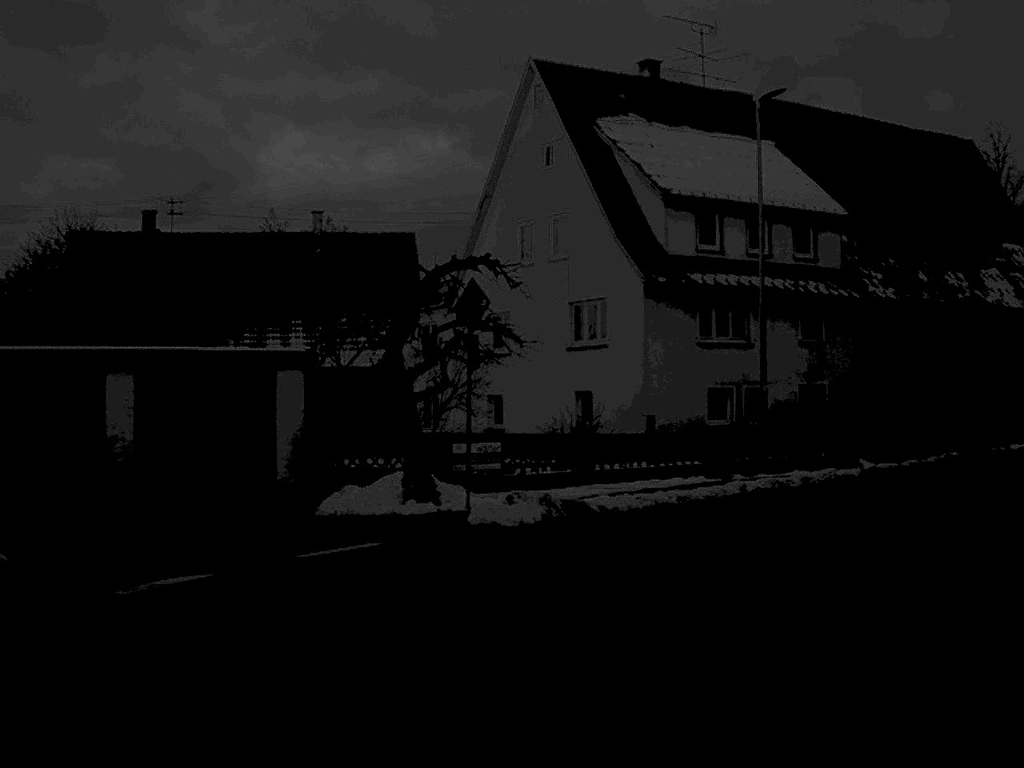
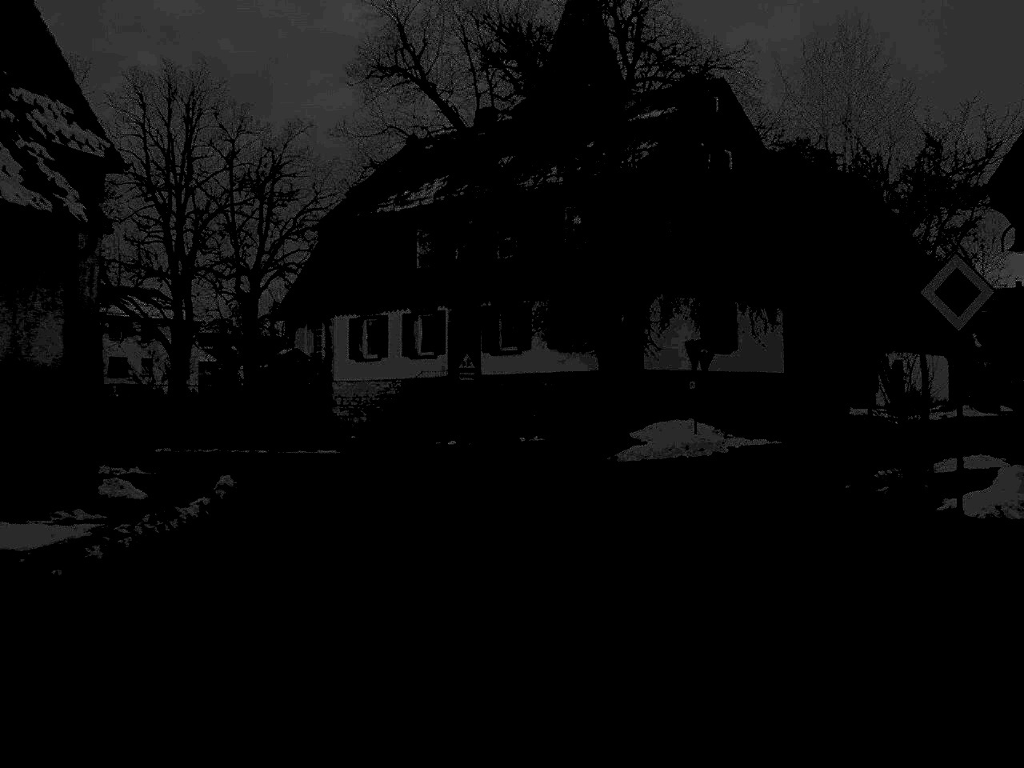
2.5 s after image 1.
(+8.7, +21.5) m; +41°
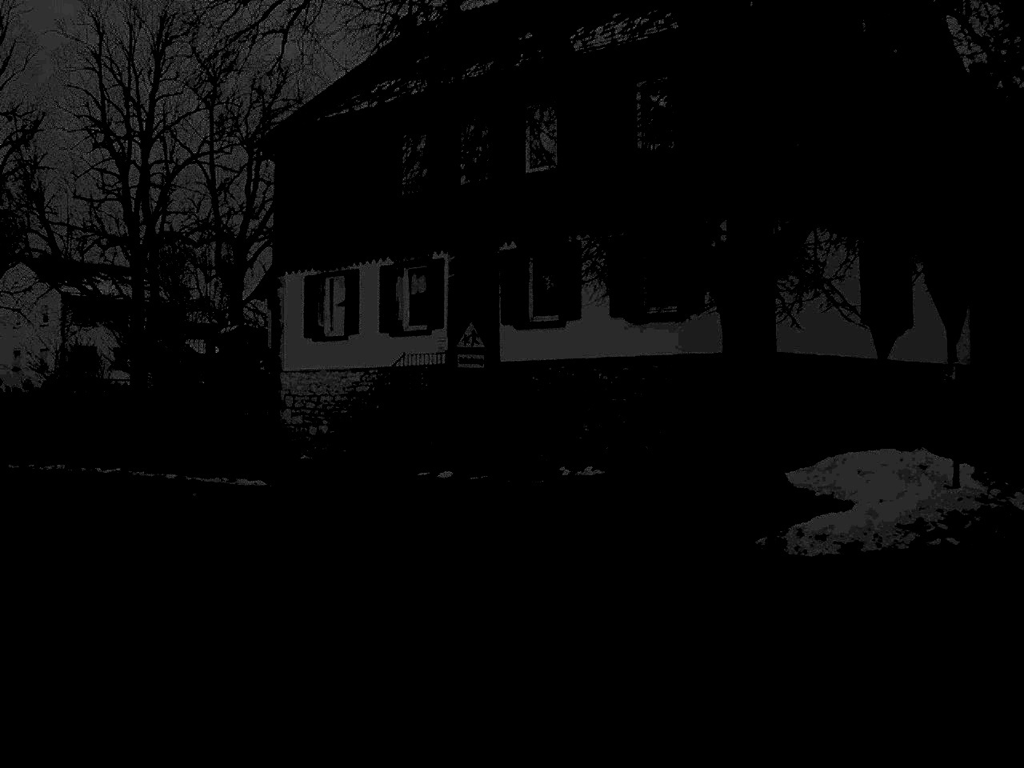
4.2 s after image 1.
(+0.1, +17.5) m; -3°
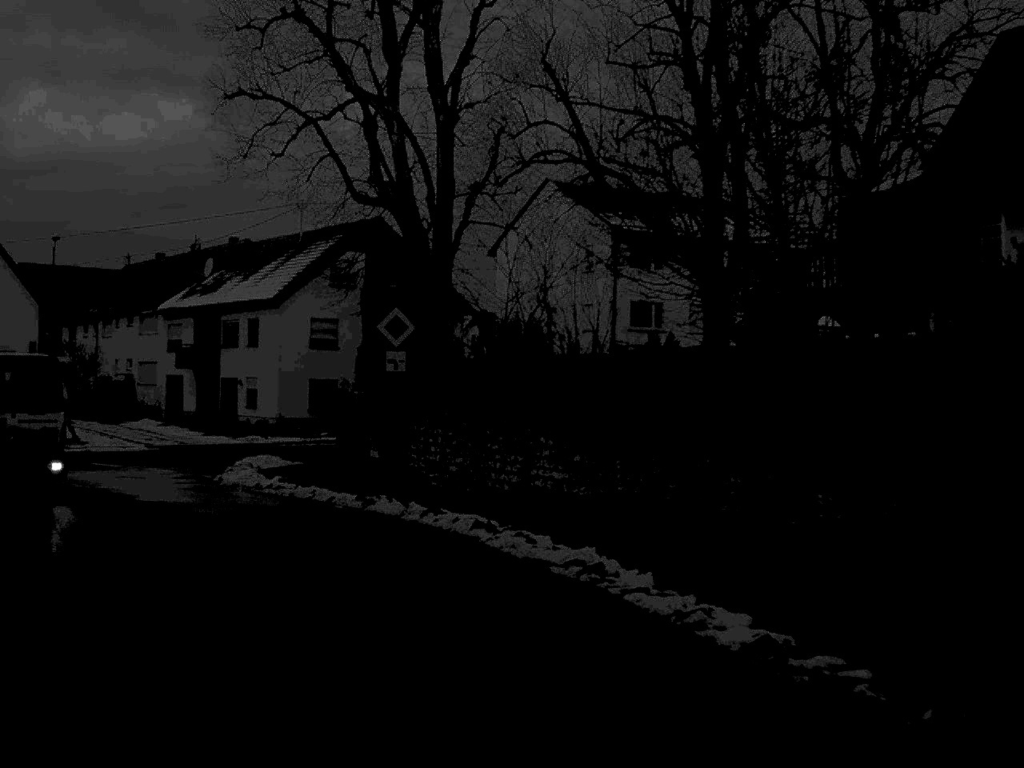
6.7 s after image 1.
(-5.7, +23.4) m; -27°
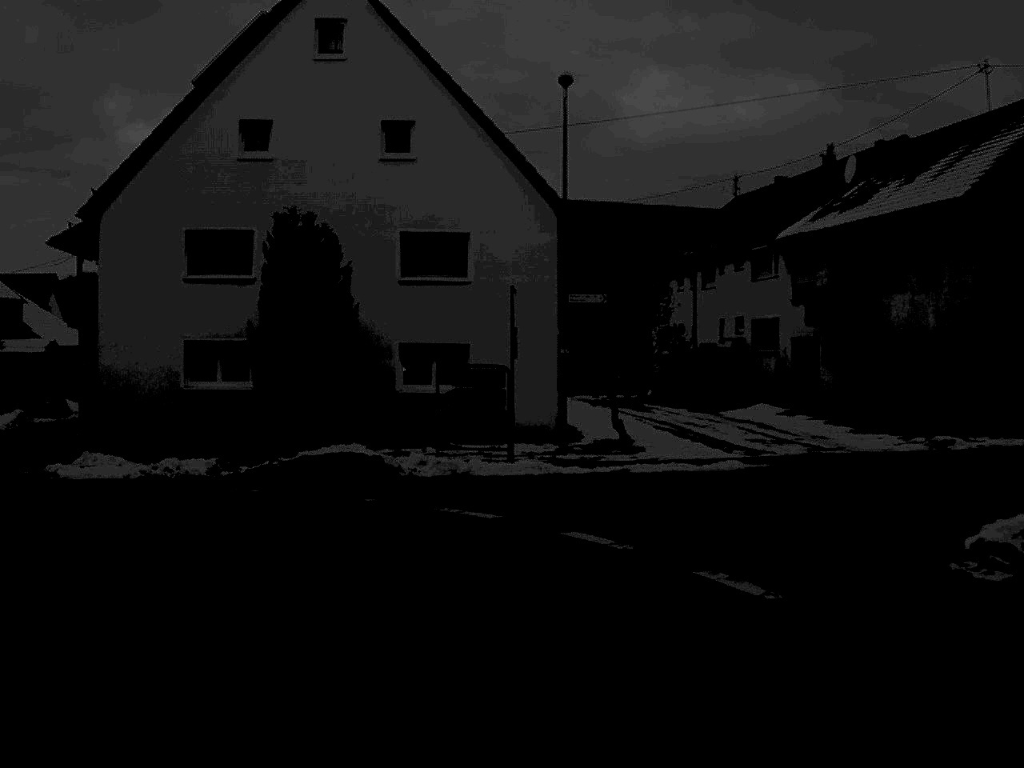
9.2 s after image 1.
(-5.2, +21.9) m; -29°
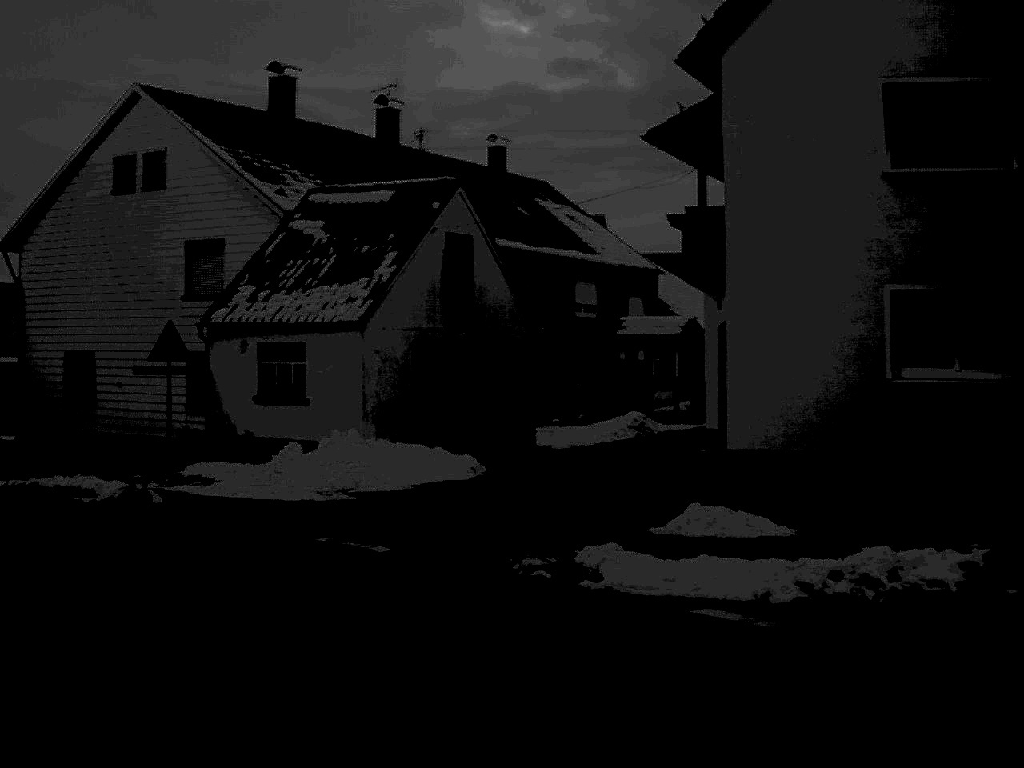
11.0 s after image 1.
(-3.3, +13.9) m; -31°
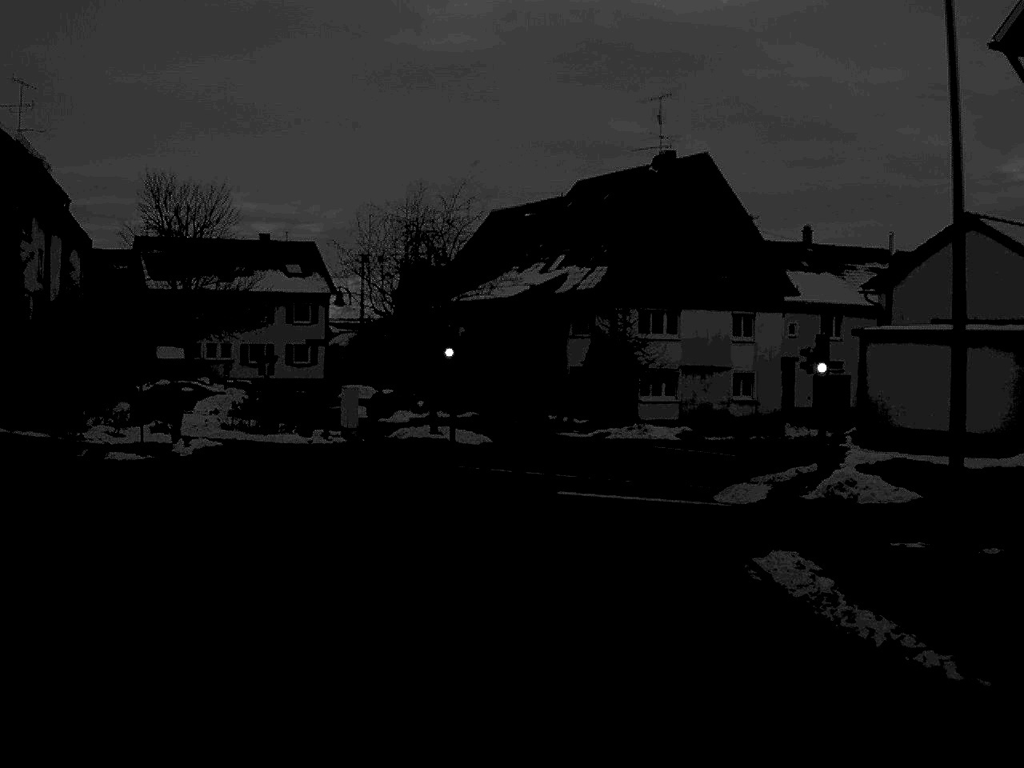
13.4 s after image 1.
(-8.3, +18.5) m; -39°
